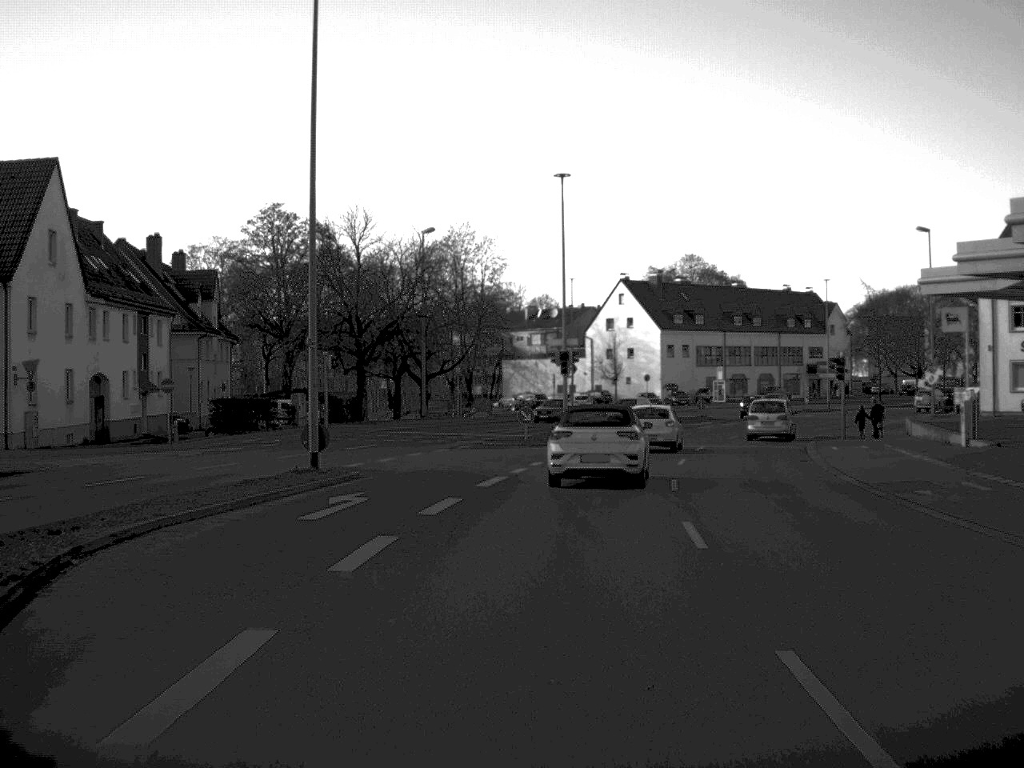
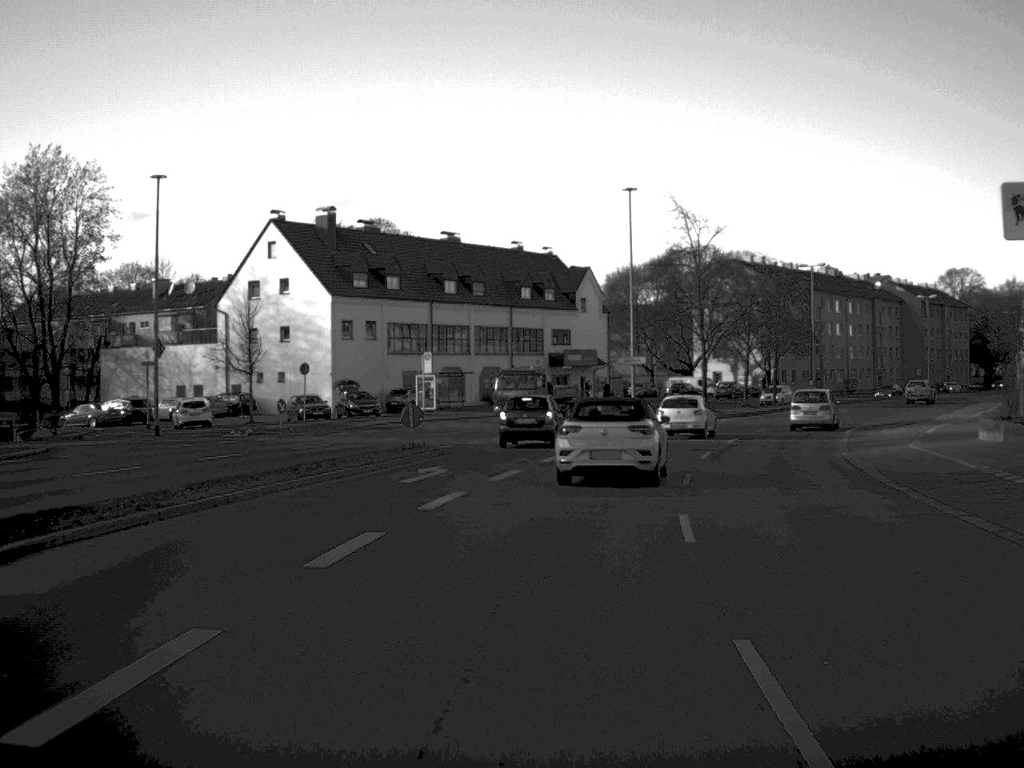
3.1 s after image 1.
(+5.4, +46.6) m; +14°
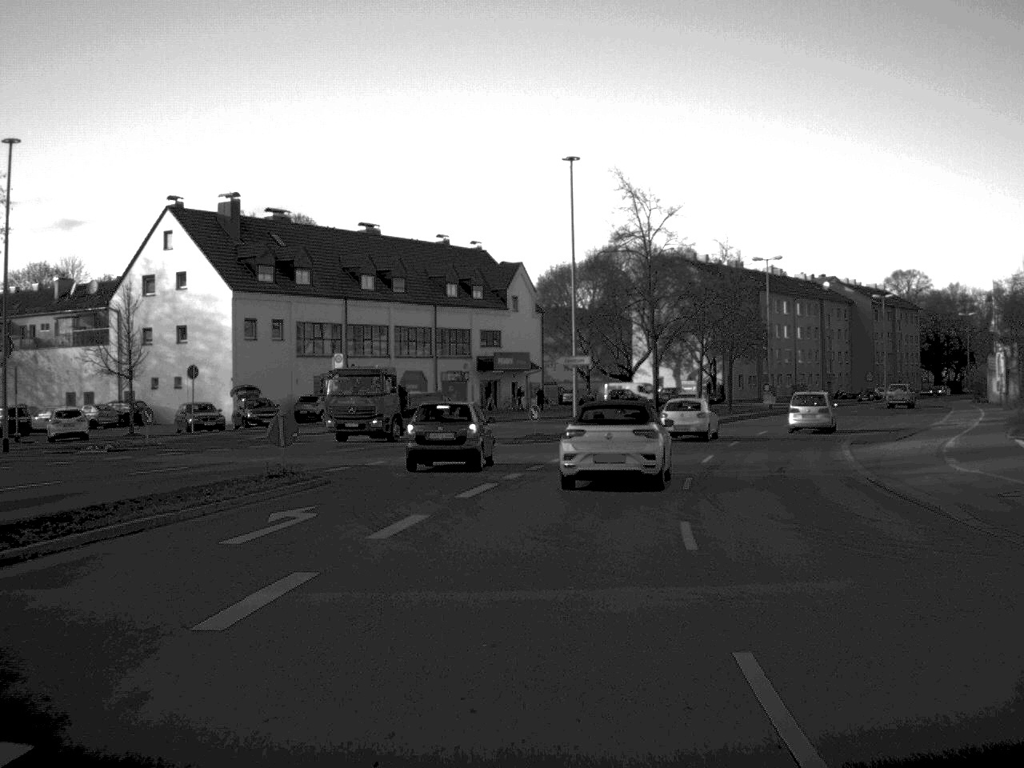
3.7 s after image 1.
(+0.2, +8.9) m; +3°
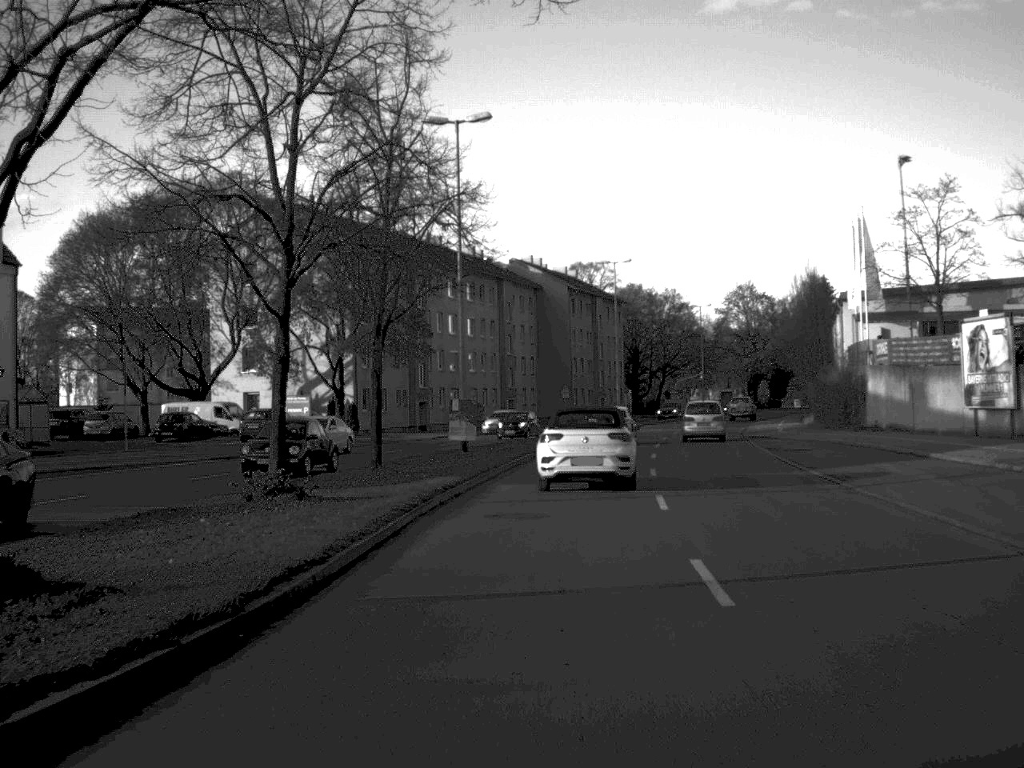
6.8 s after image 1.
(+6.9, +47.5) m; +16°
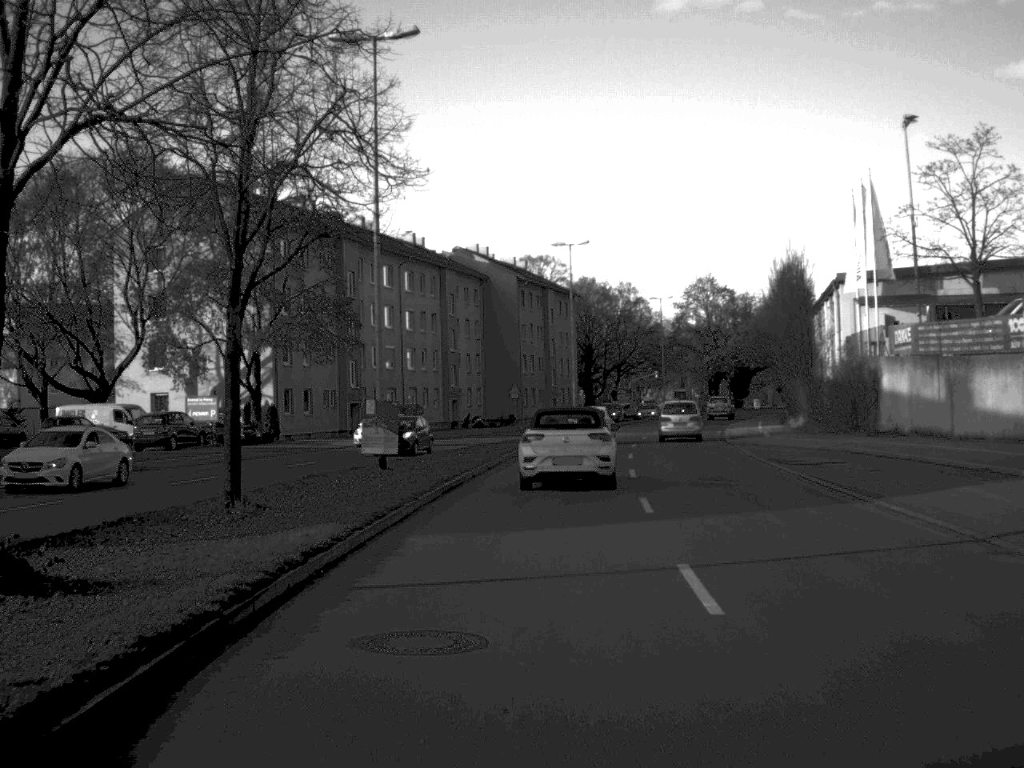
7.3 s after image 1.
(+0.2, +9.3) m; +2°
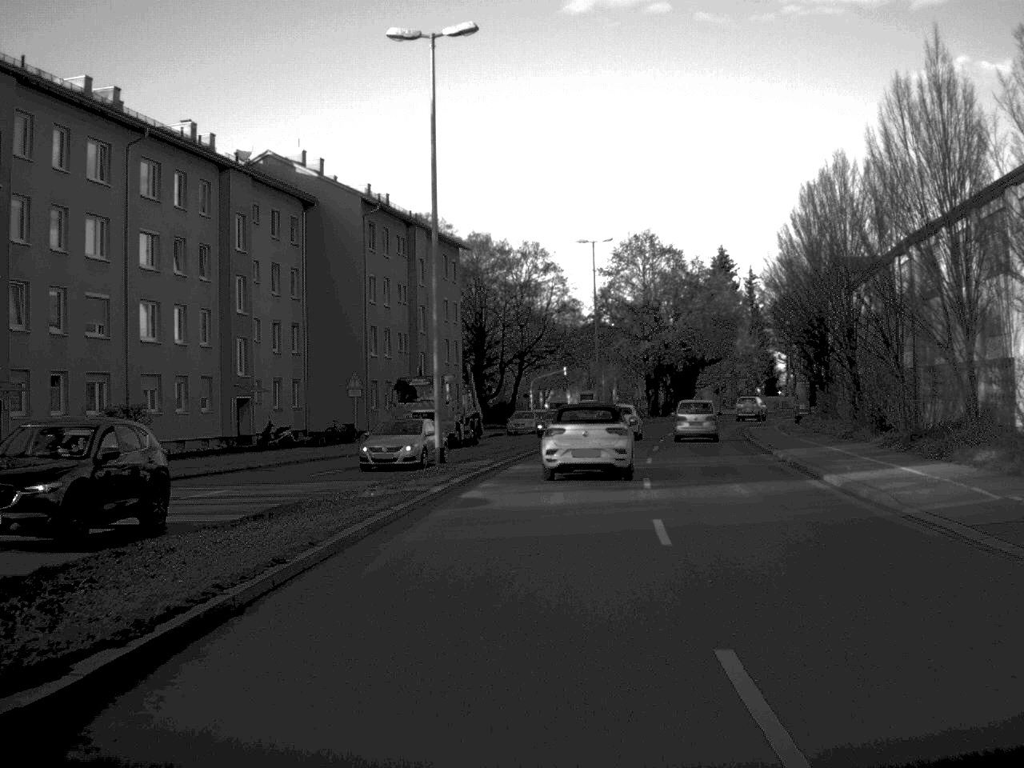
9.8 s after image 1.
(+2.0, +40.1) m; +5°
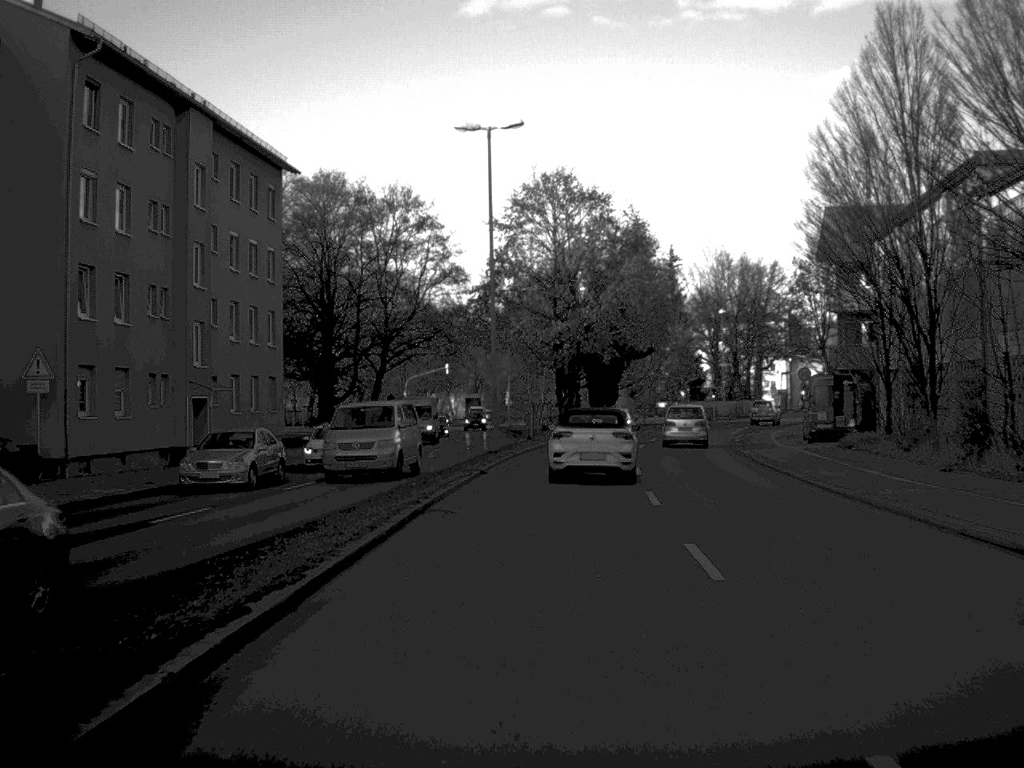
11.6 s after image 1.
(+1.2, +29.5) m; +5°
